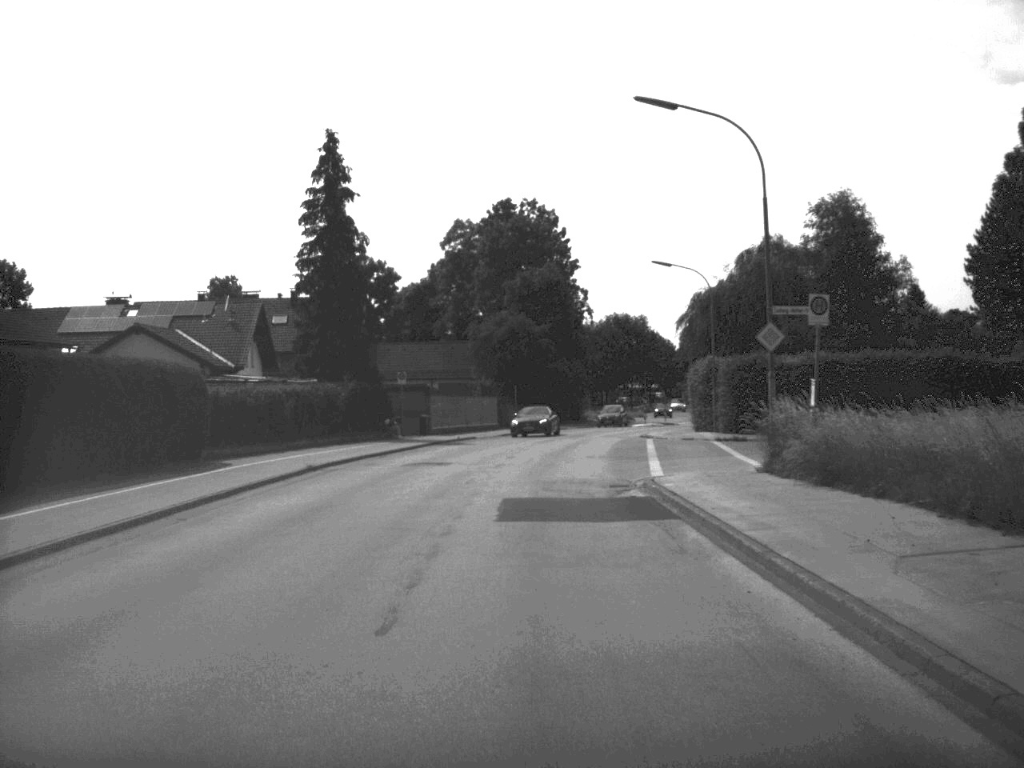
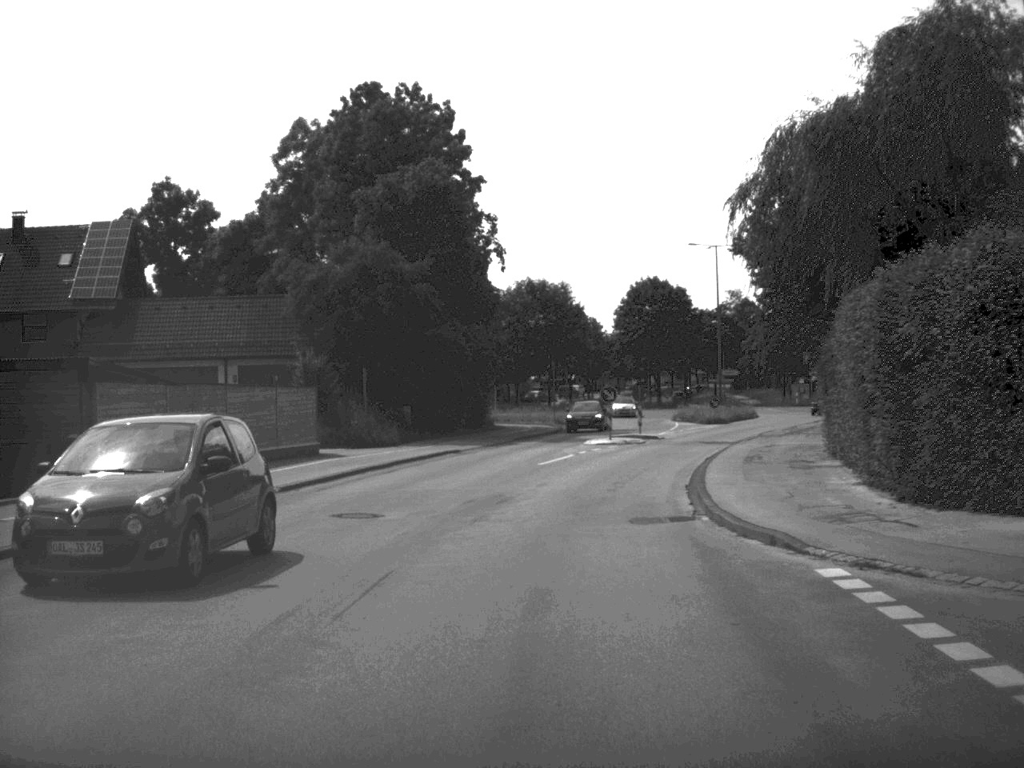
(+1.3, +39.6) m; +4°
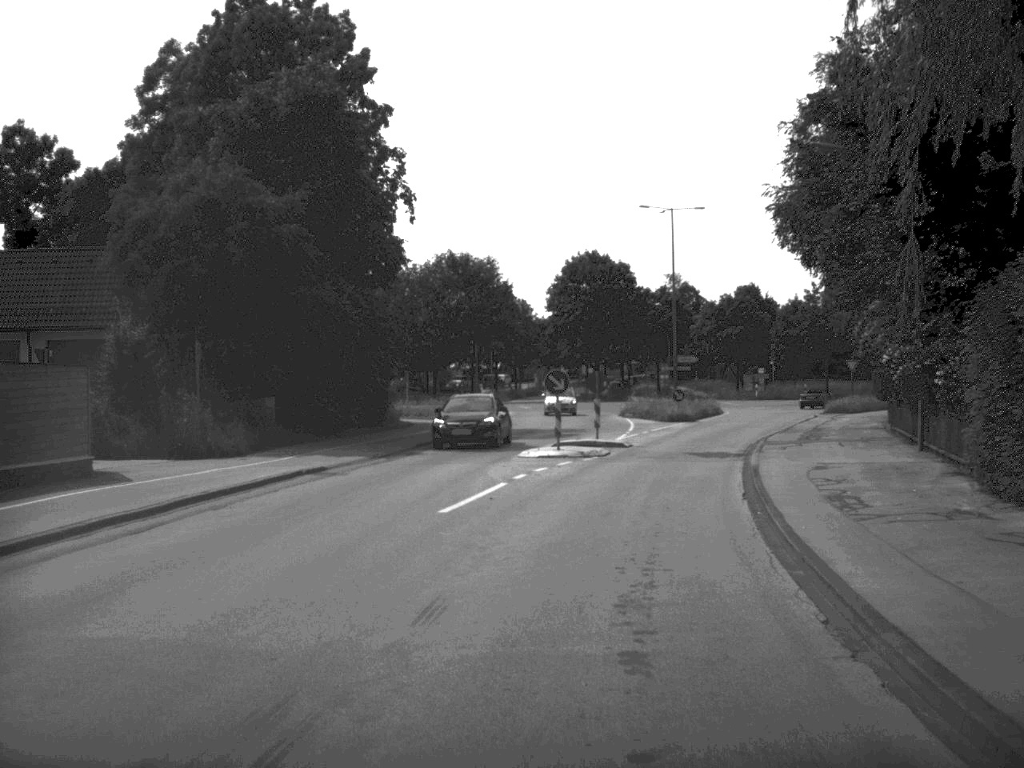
(+0.3, +14.6) m; +3°
